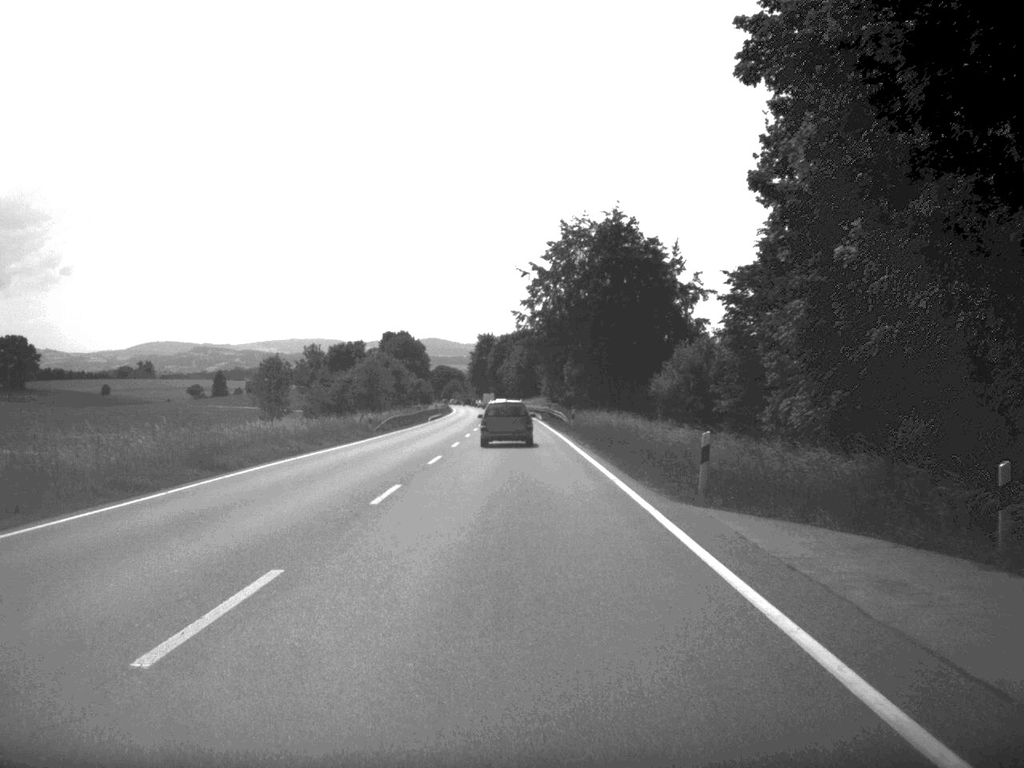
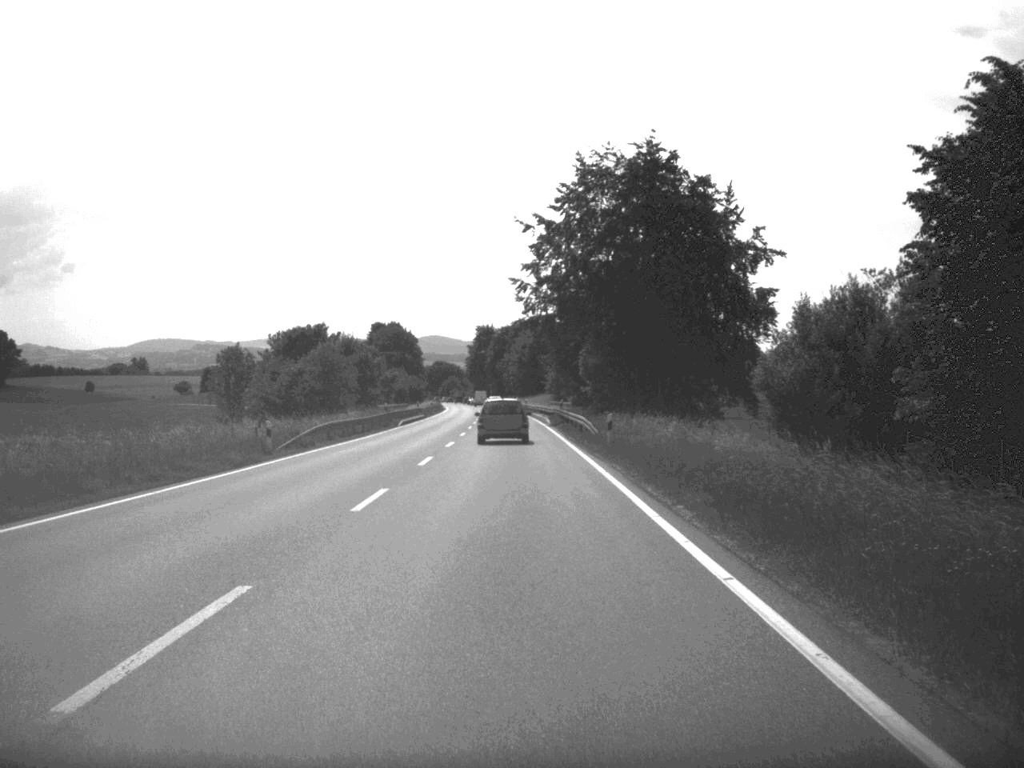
(0.0, +24.9) m; 0°
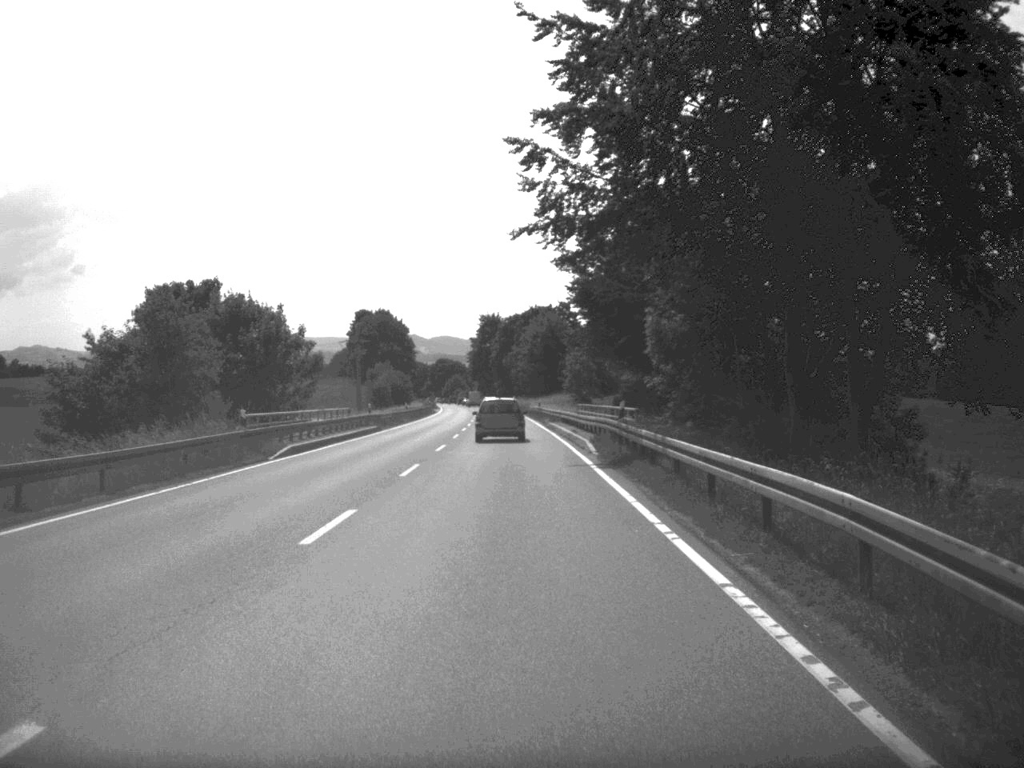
(-0.2, +39.2) m; -1°
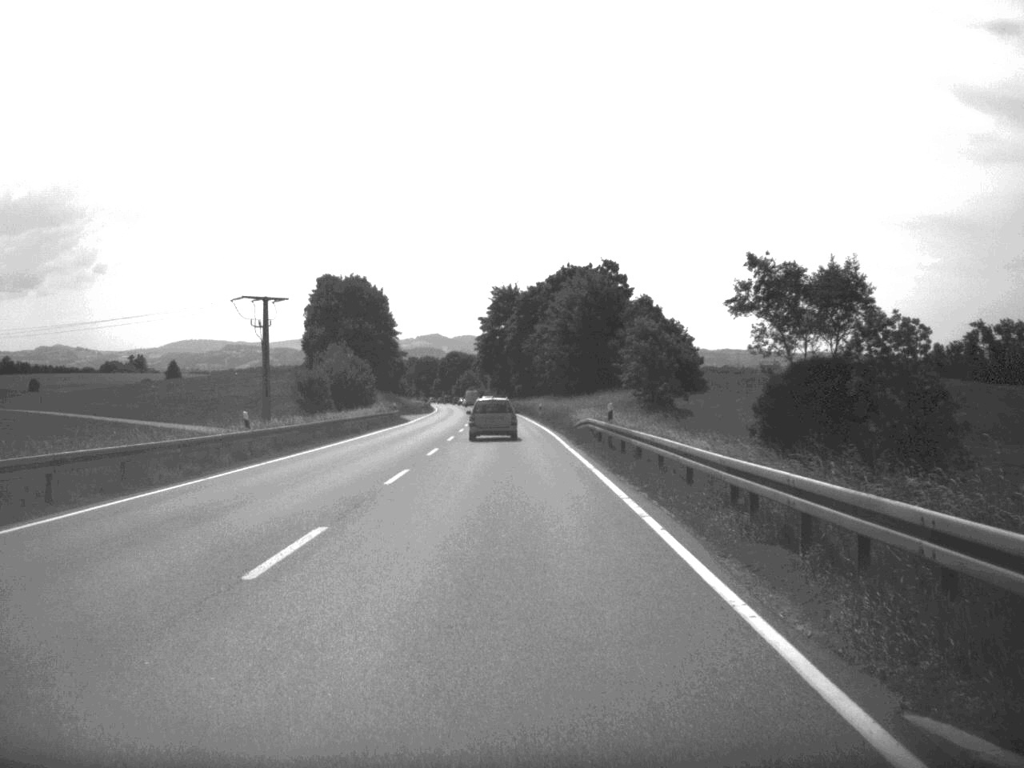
(-0.6, +61.3) m; -1°
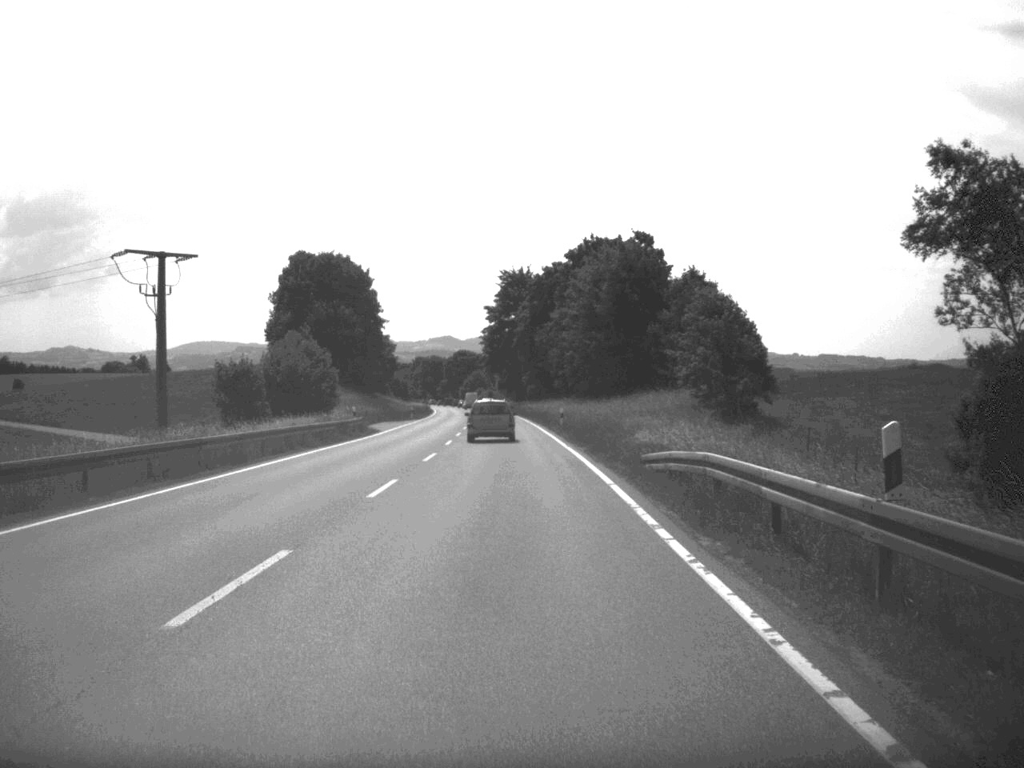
(-0.1, +26.2) m; -1°
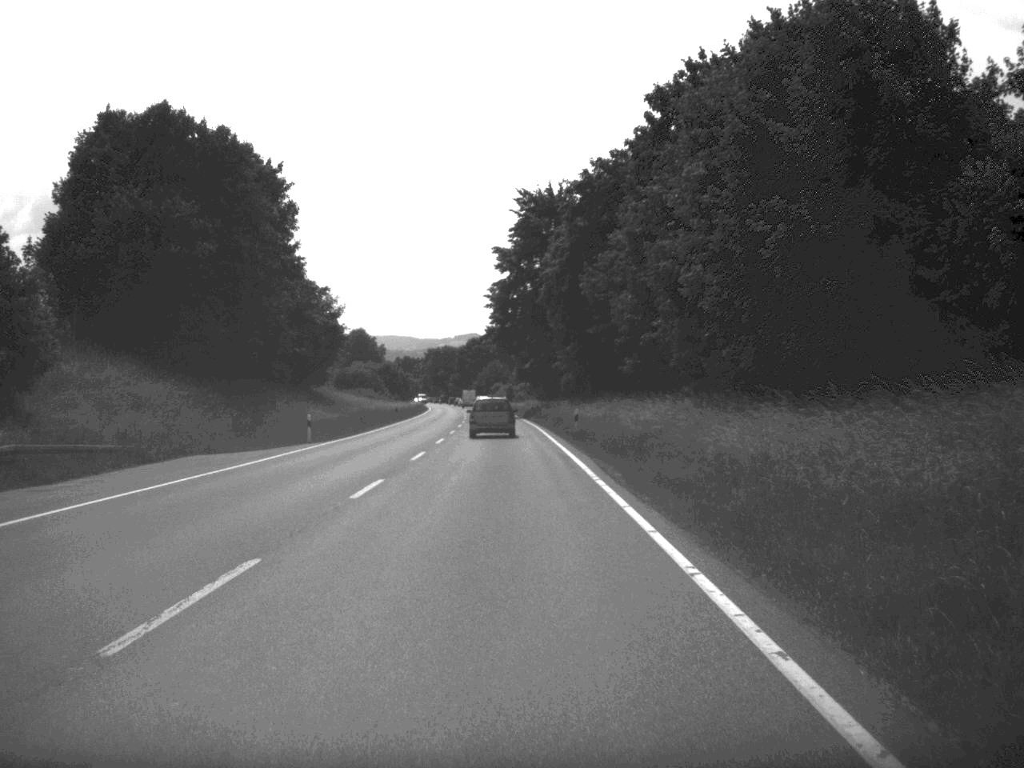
(-0.6, +59.8) m; -1°
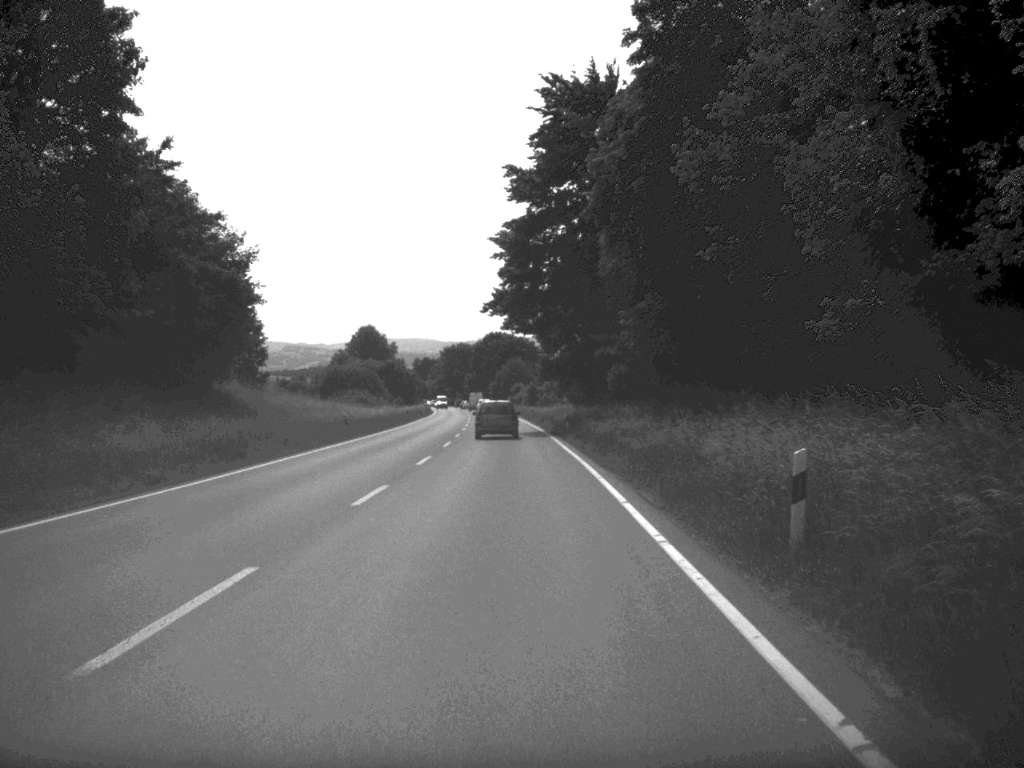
(-0.3, +35.7) m; -1°
